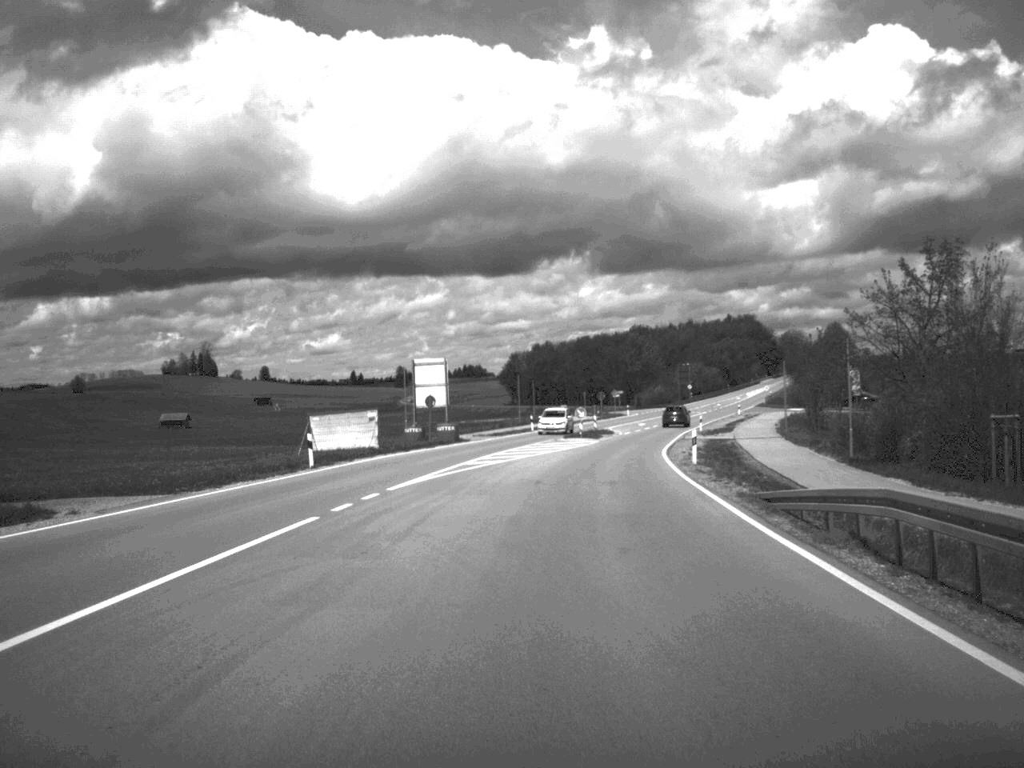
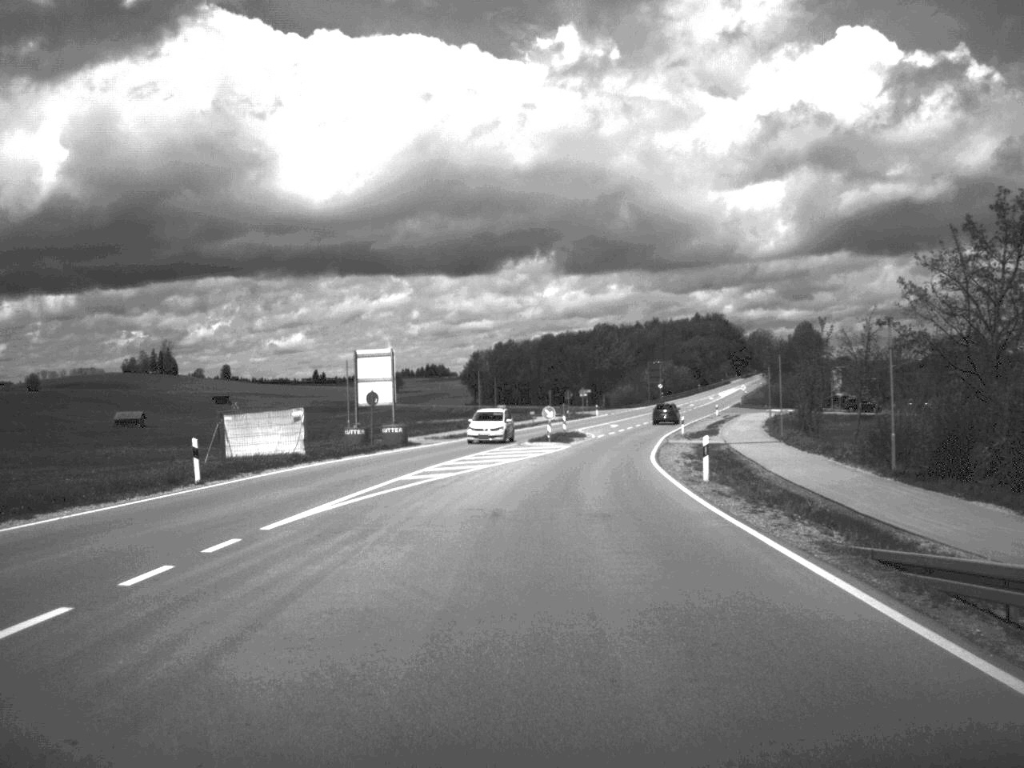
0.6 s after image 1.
(+0.1, +9.6) m; +2°
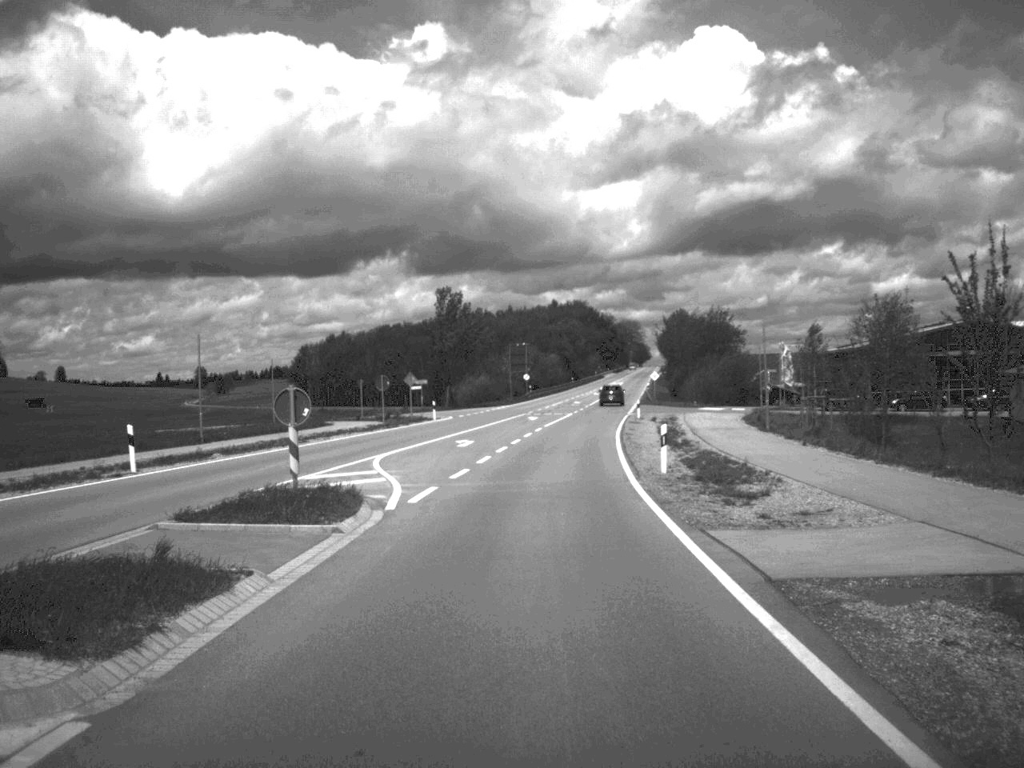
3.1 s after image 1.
(+3.1, +50.1) m; +7°
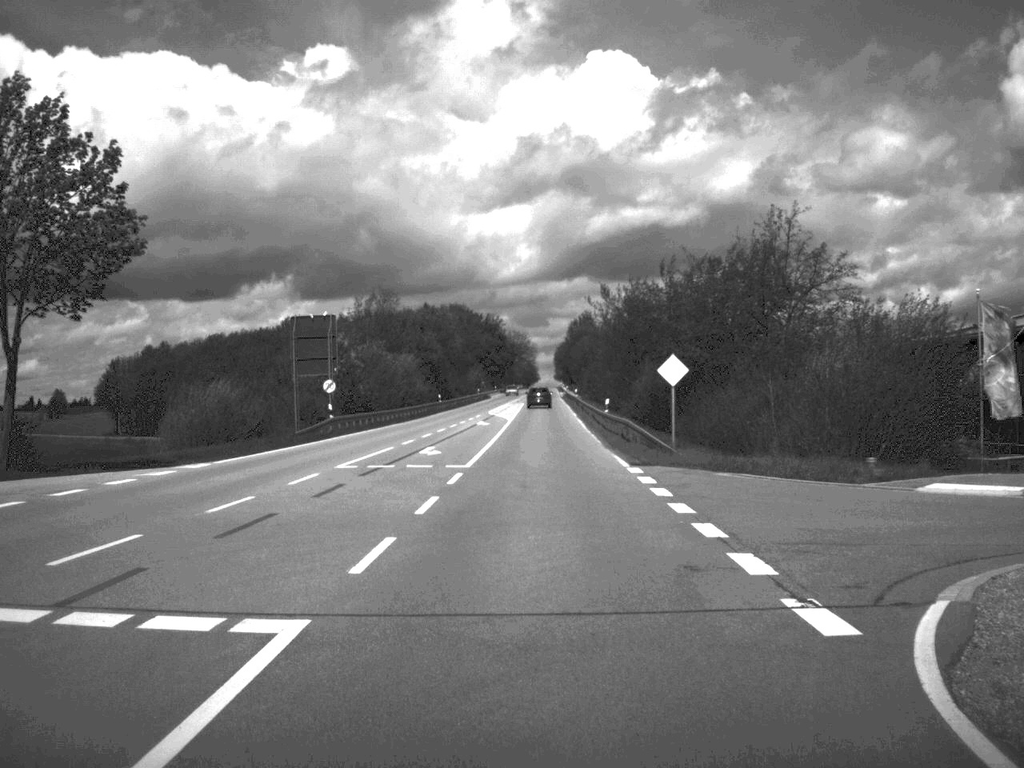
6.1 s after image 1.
(+3.3, +70.7) m; +5°
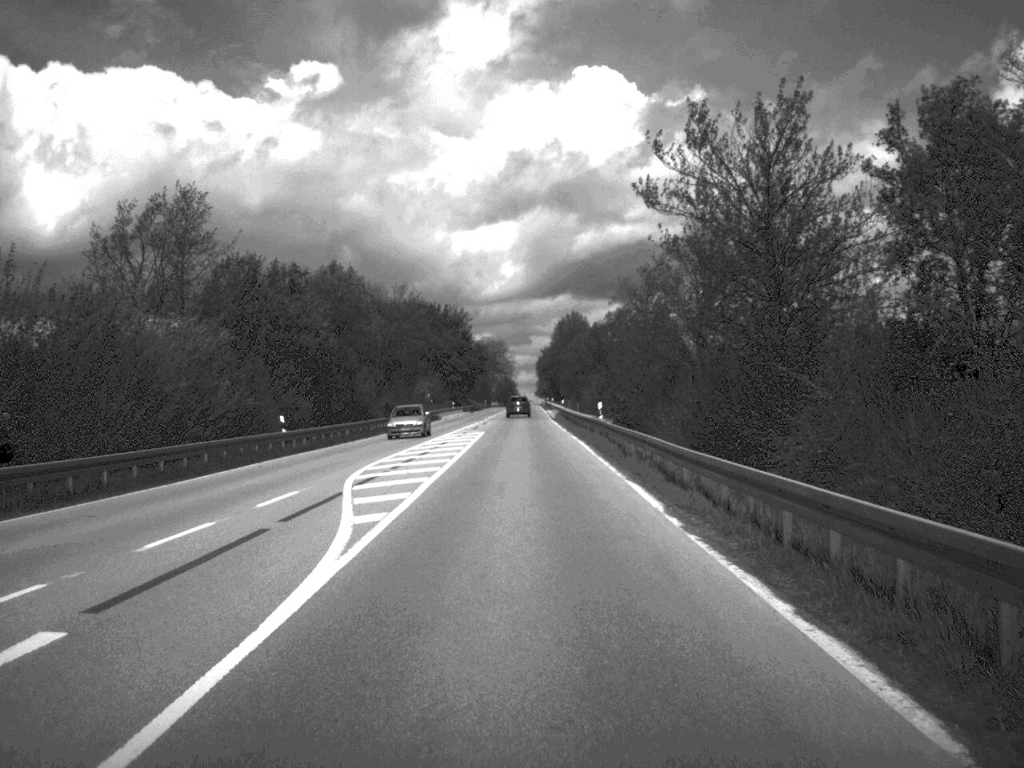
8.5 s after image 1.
(+0.6, +57.4) m; +1°
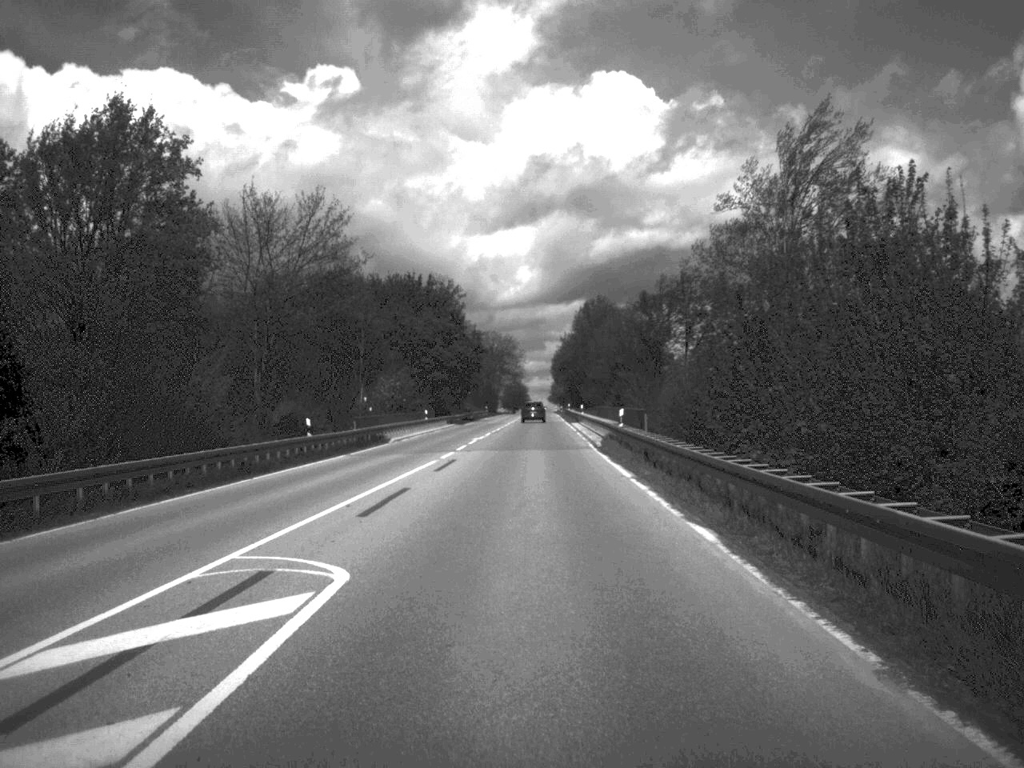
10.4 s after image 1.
(-0.3, +45.3) m; -1°
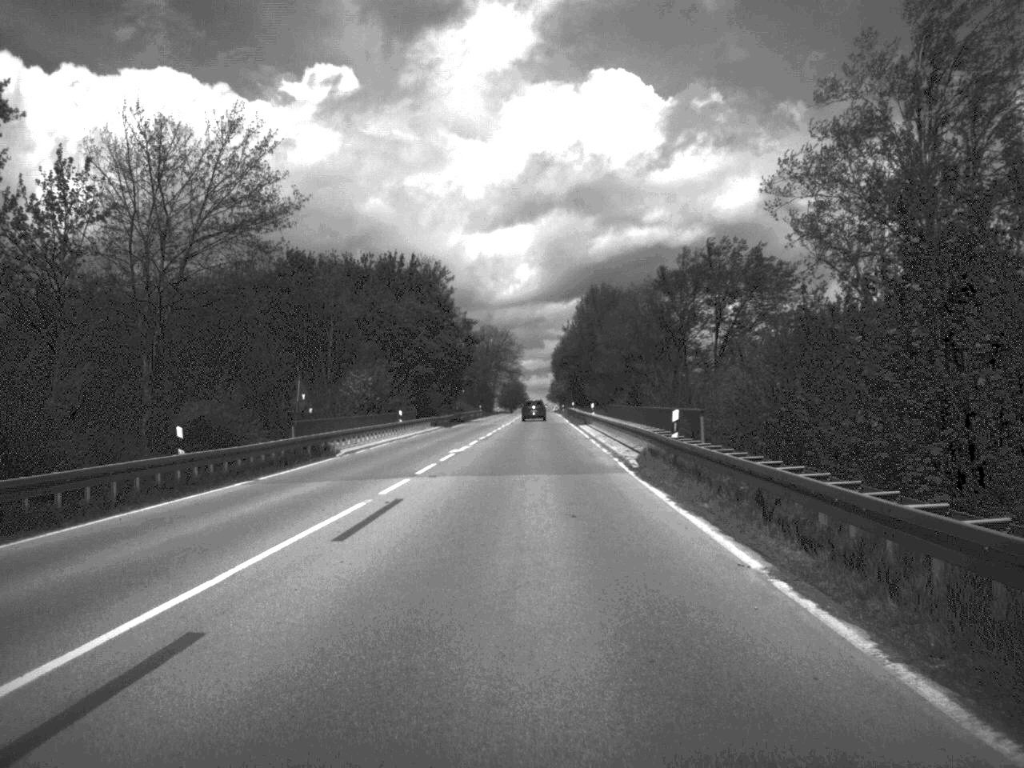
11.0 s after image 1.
(0.0, +15.1) m; 0°
